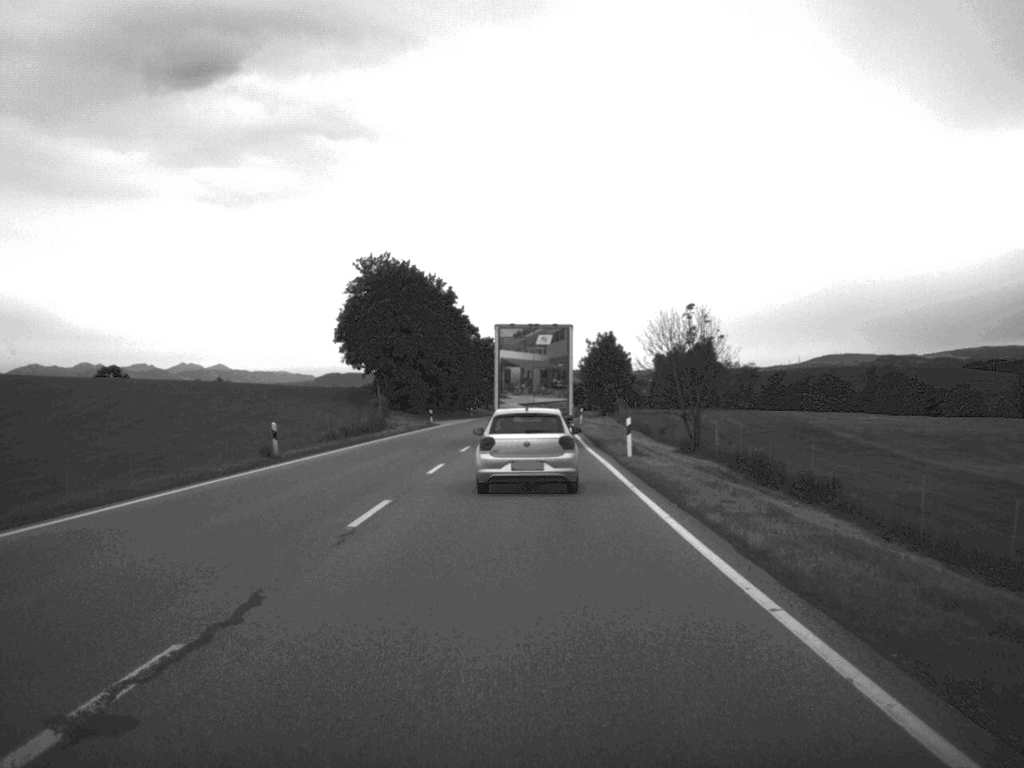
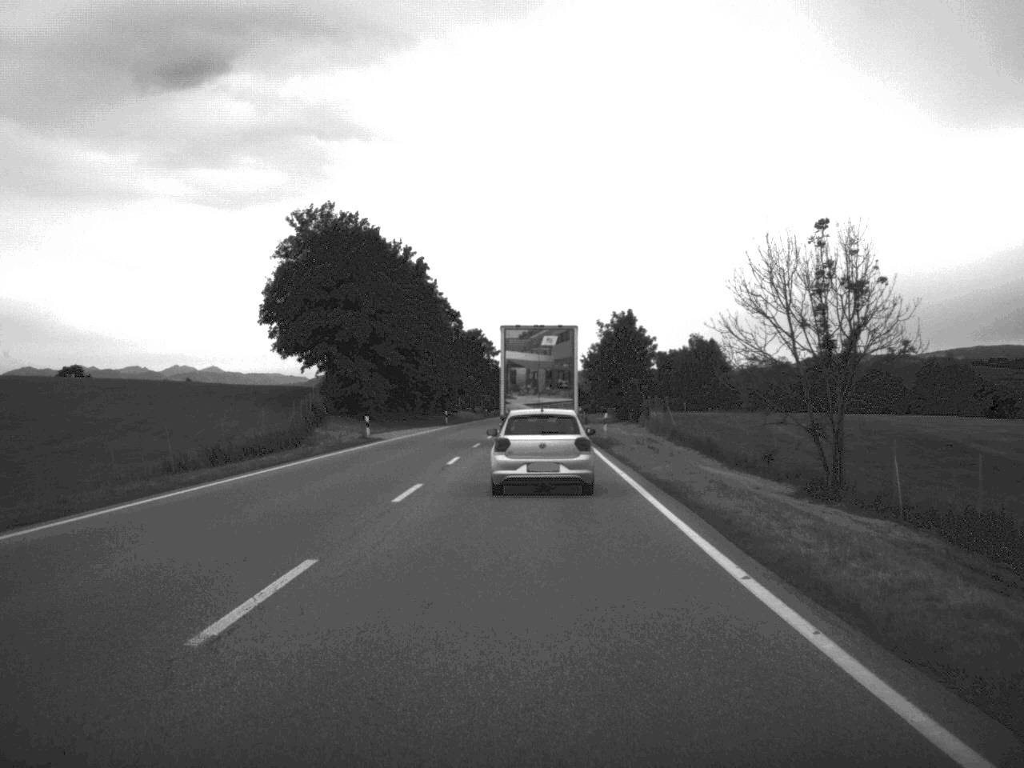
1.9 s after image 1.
(+0.1, +31.0) m; 0°
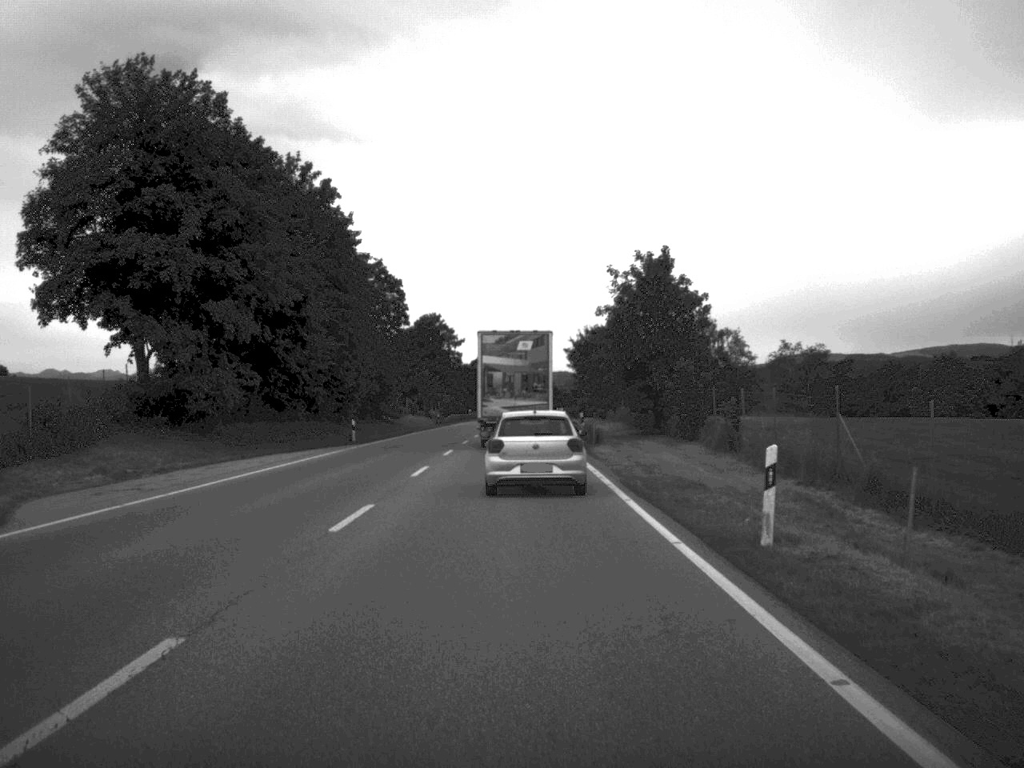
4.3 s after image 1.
(+0.3, +39.3) m; +1°
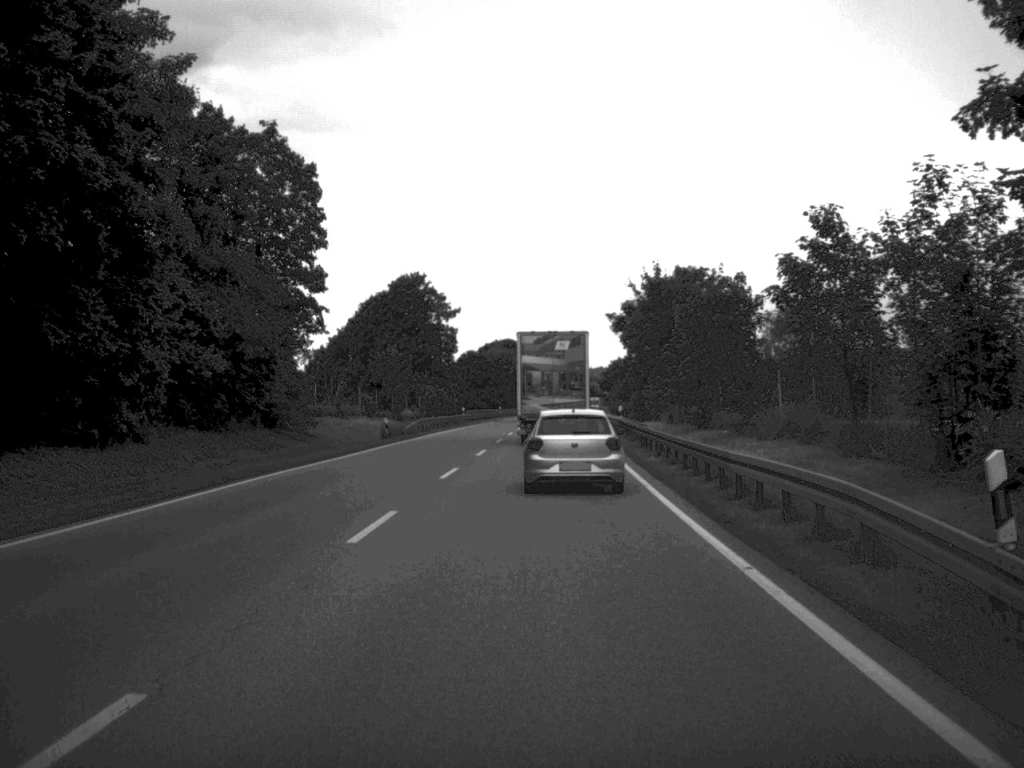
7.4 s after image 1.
(-0.5, +48.6) m; -1°
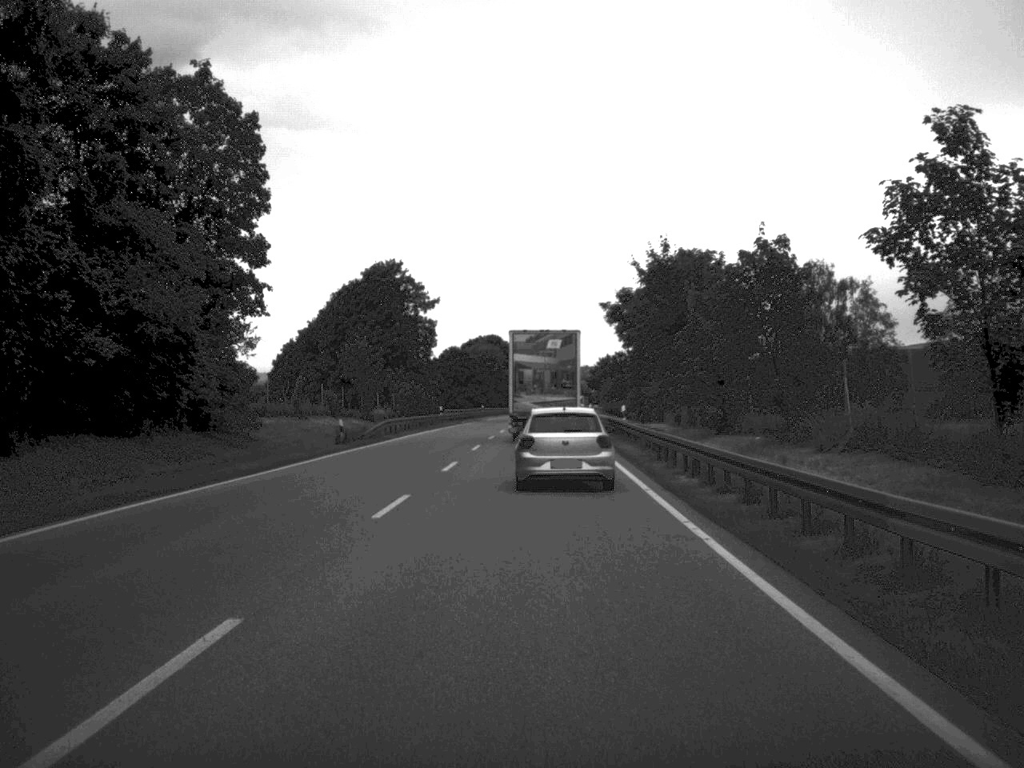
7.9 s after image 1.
(+0.1, +9.3) m; +1°
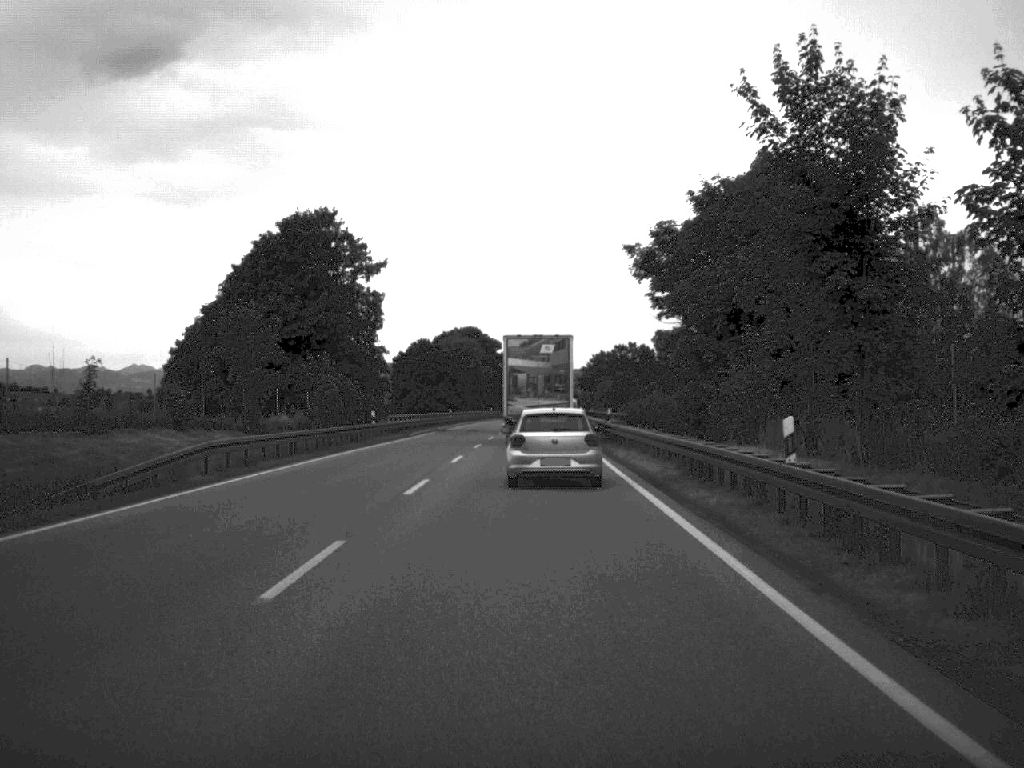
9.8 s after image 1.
(+0.2, +30.4) m; +1°
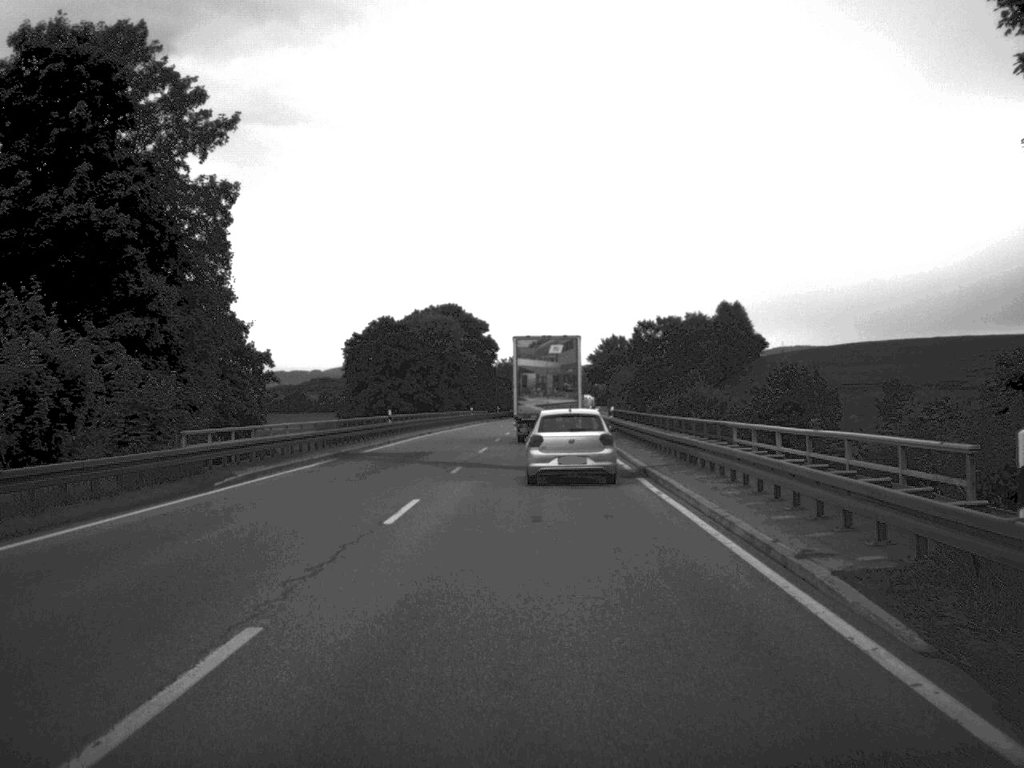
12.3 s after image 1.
(0.0, +40.3) m; 0°
